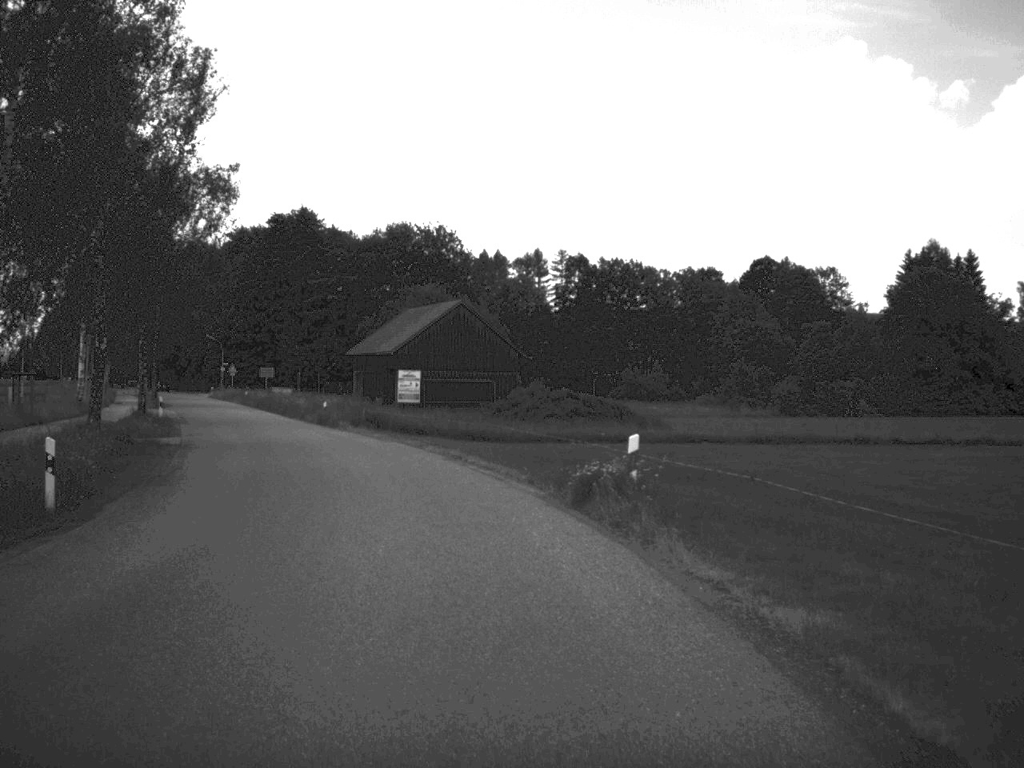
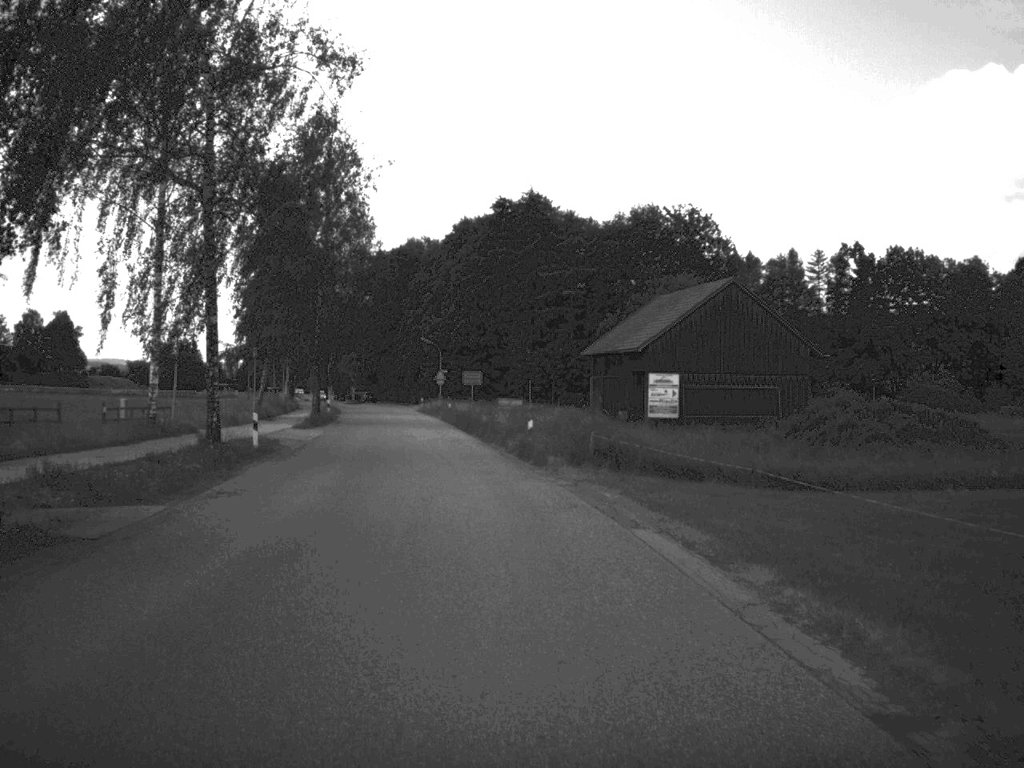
(-2.2, +22.5) m; -11°
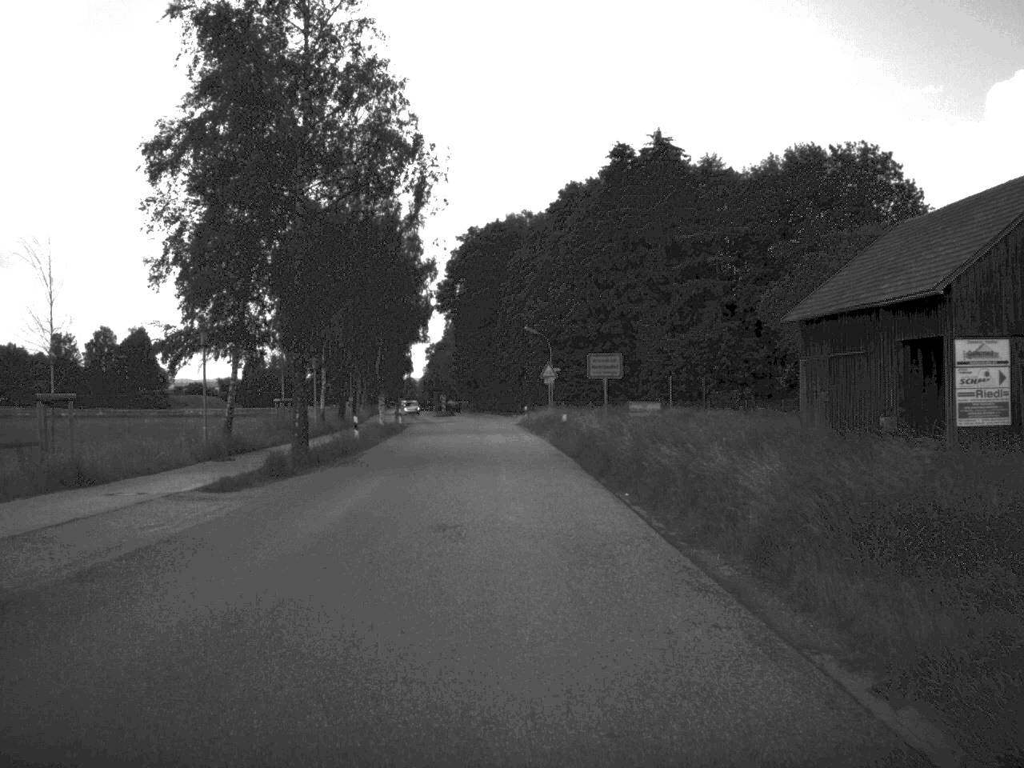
(-1.7, +30.9) m; -5°
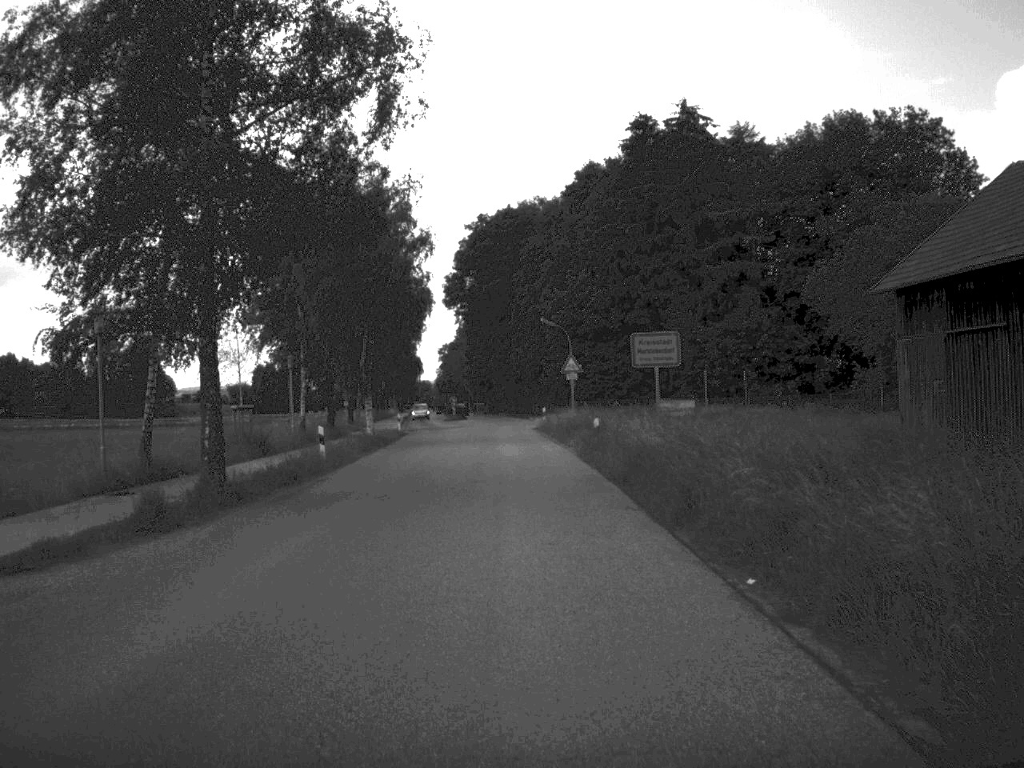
(-0.1, +10.4) m; -1°
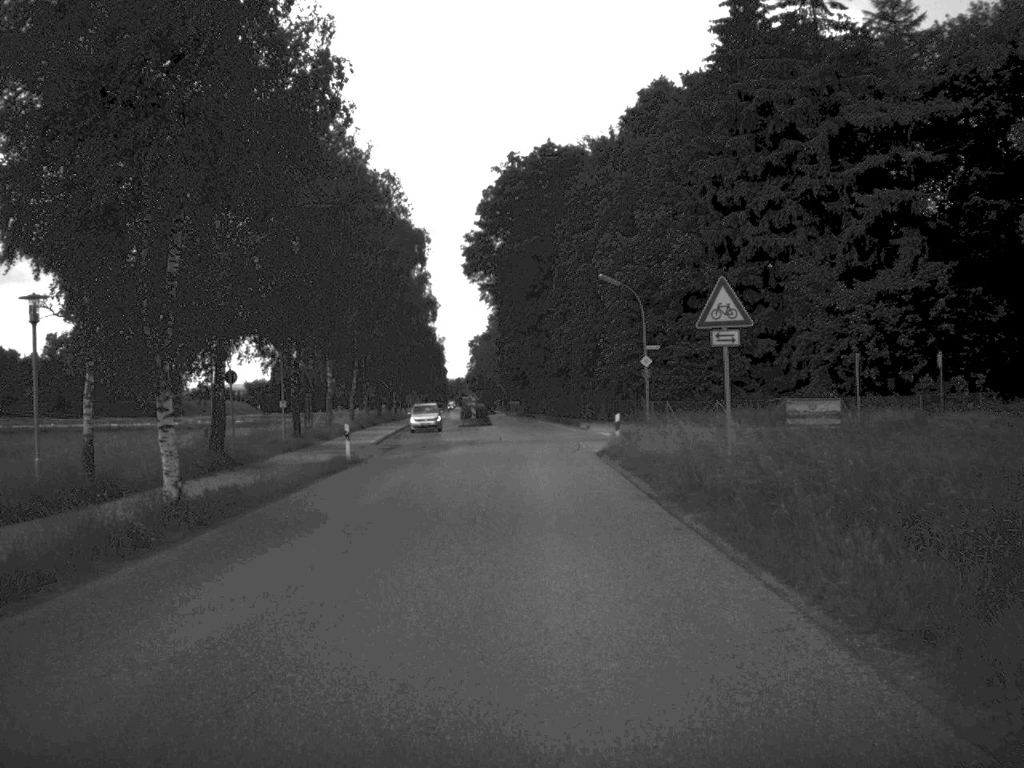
(-0.6, +31.1) m; -2°
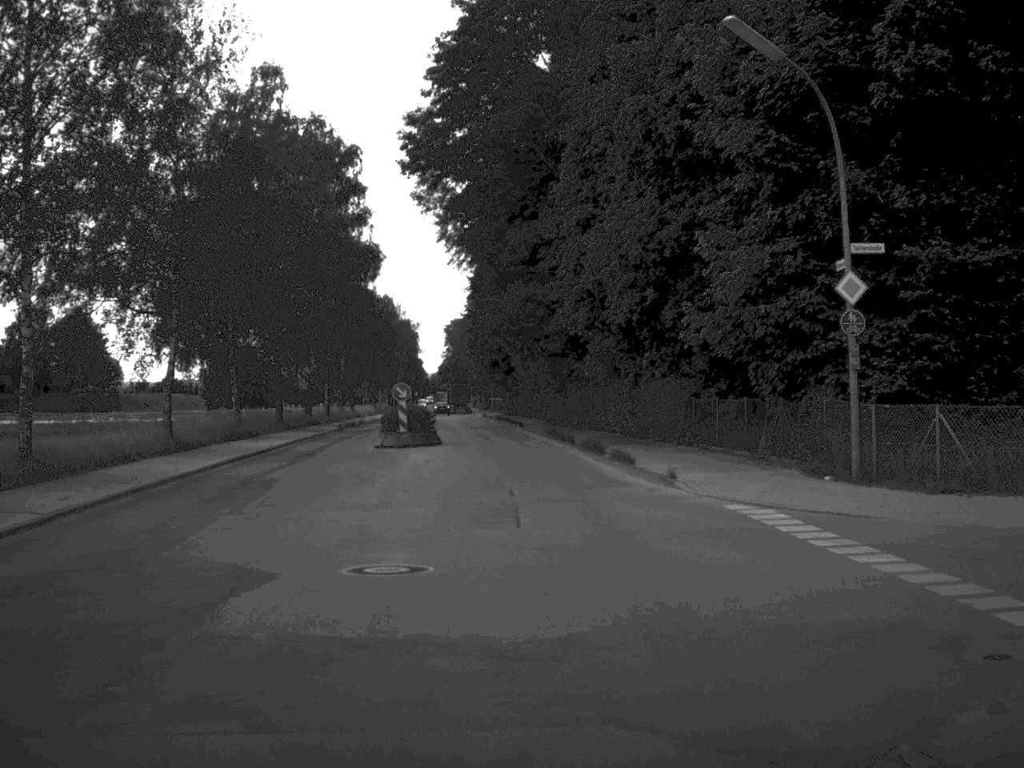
(+0.2, +39.8) m; 0°
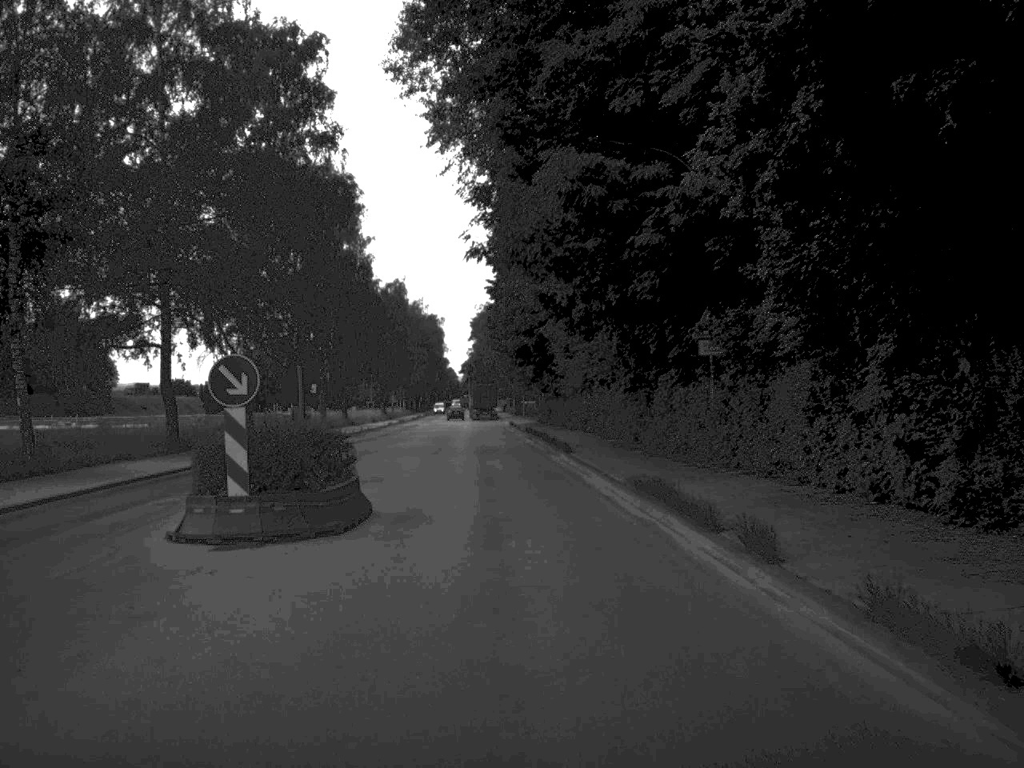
(-0.4, +27.7) m; -2°
